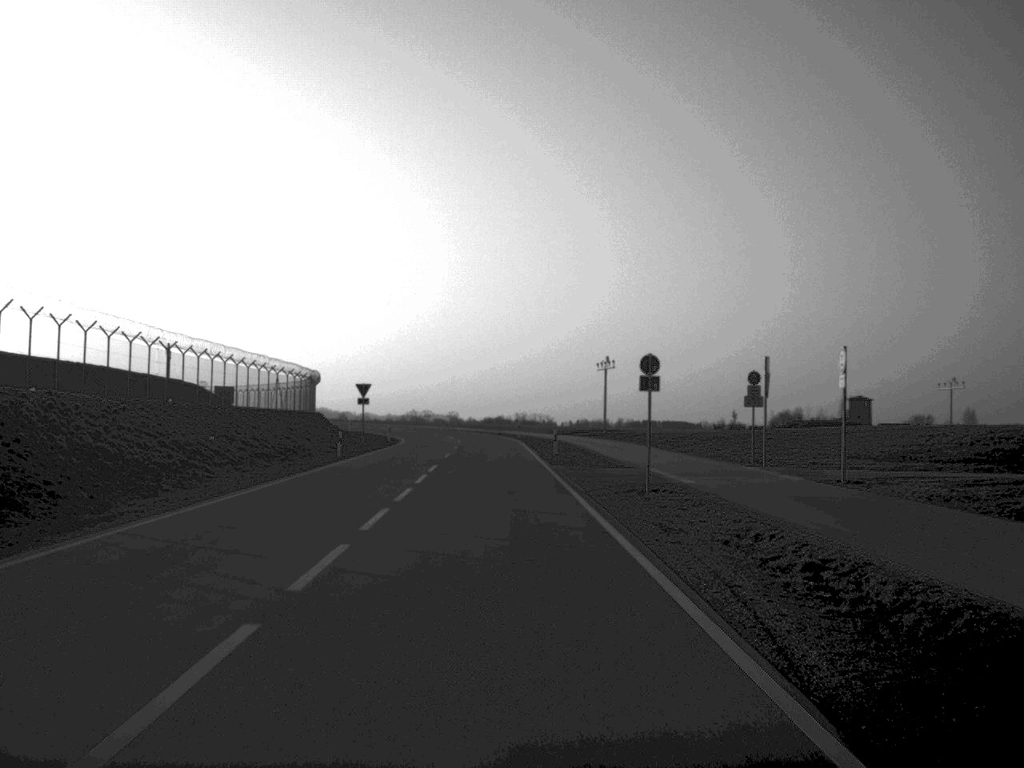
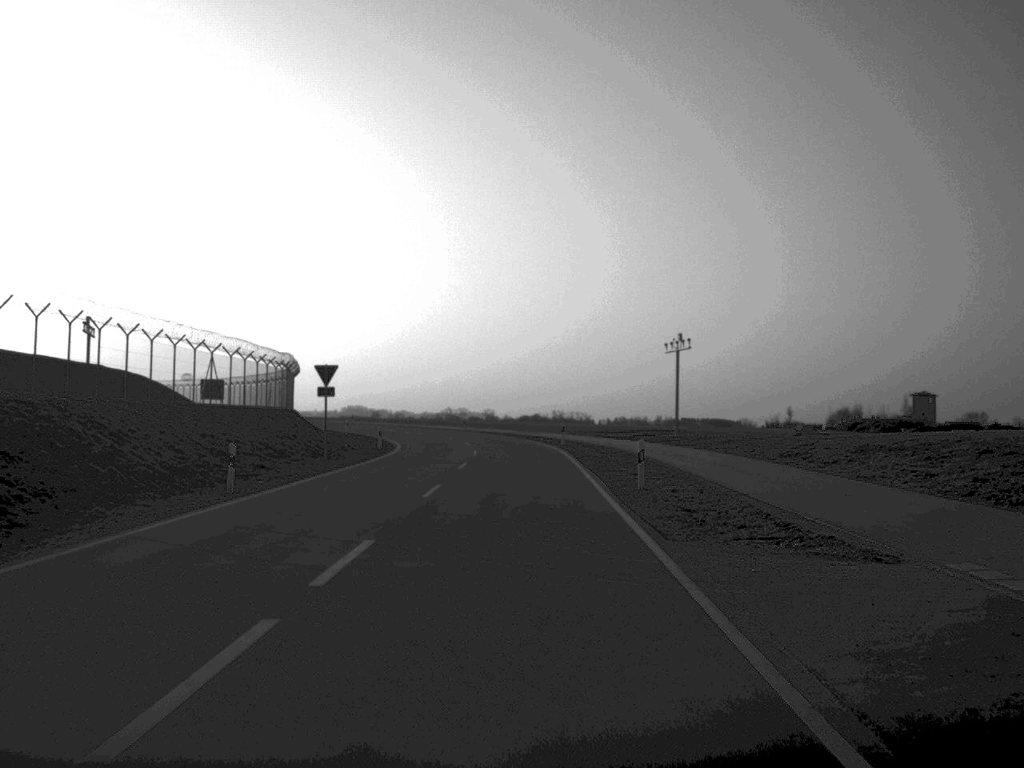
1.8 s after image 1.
(-0.4, +23.7) m; -2°
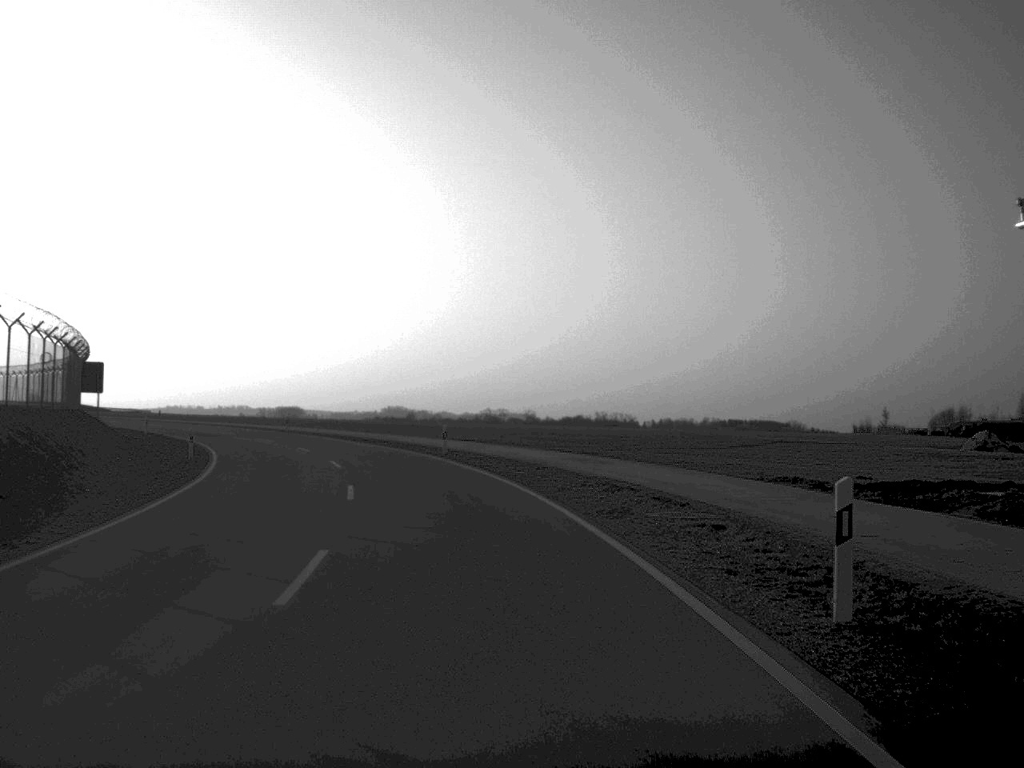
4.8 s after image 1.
(-0.2, +49.3) m; -2°
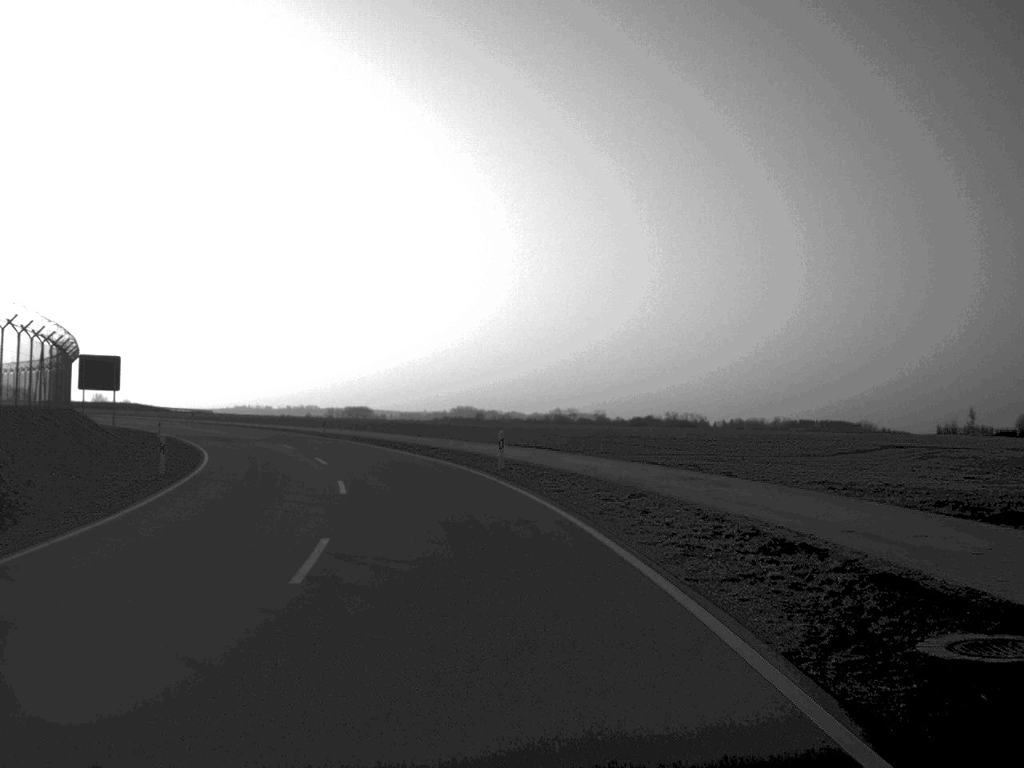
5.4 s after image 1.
(-0.3, +10.8) m; -3°
